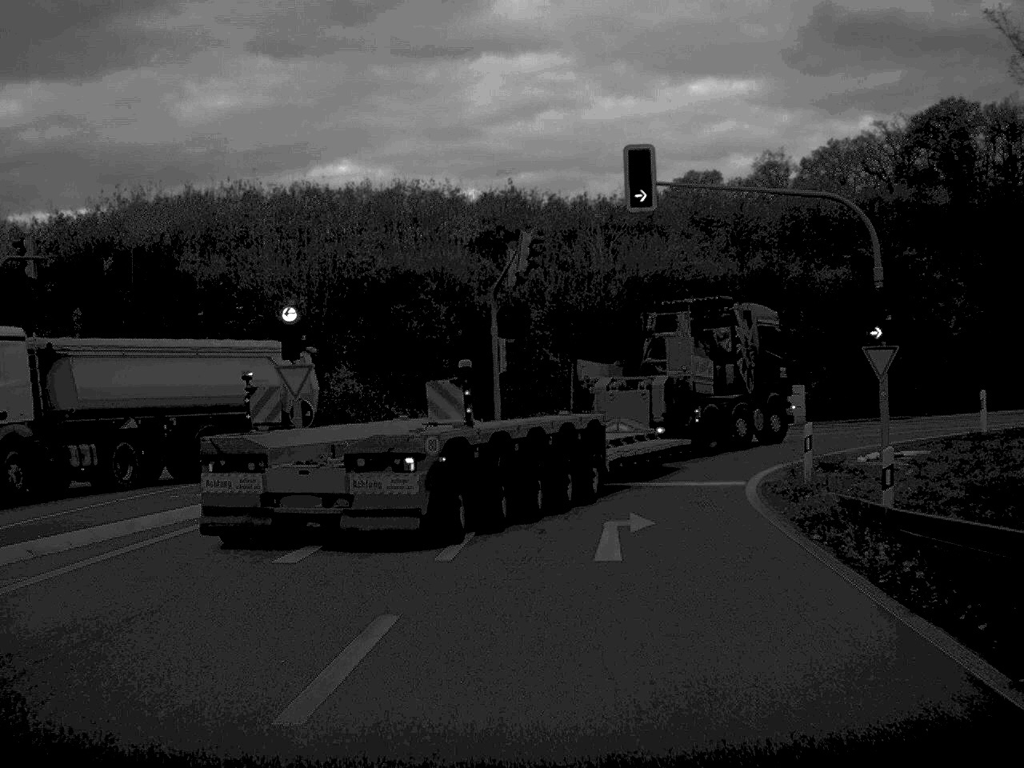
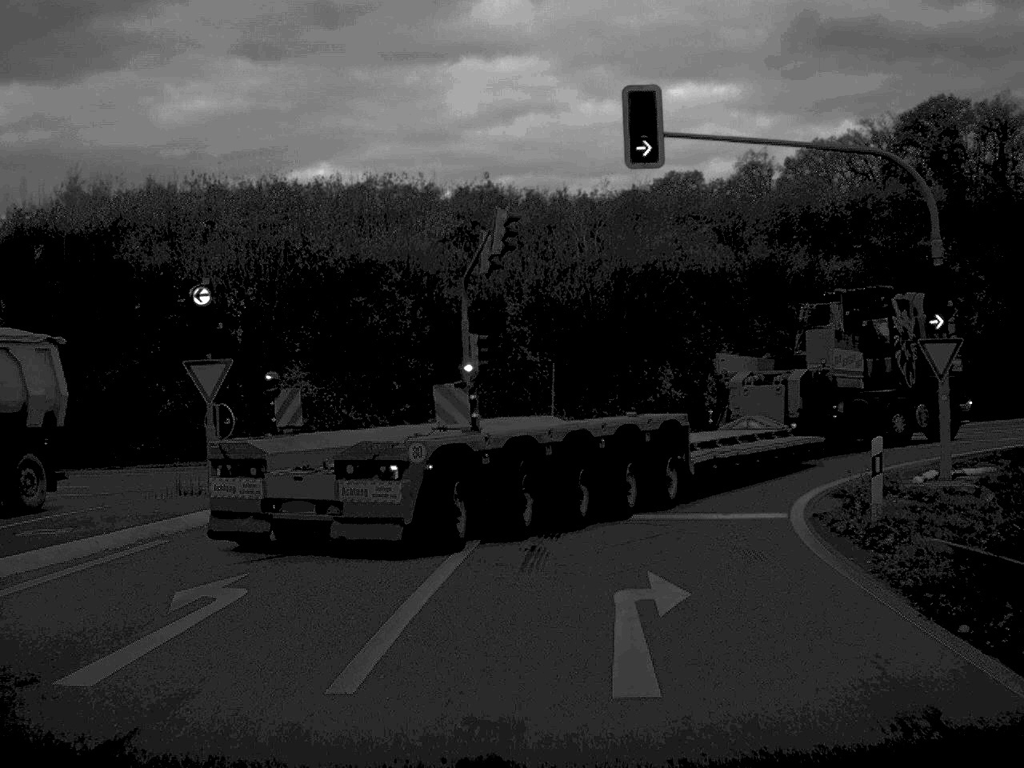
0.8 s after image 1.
(0.0, +5.4) m; +1°
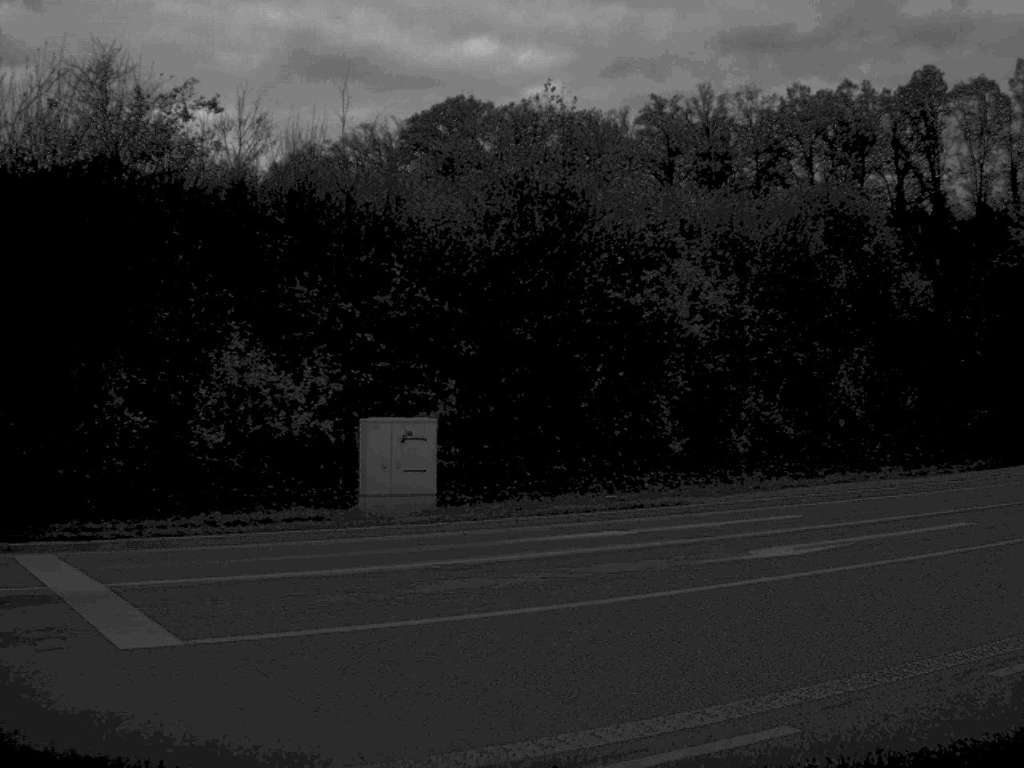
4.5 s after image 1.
(+2.1, +22.1) m; +26°
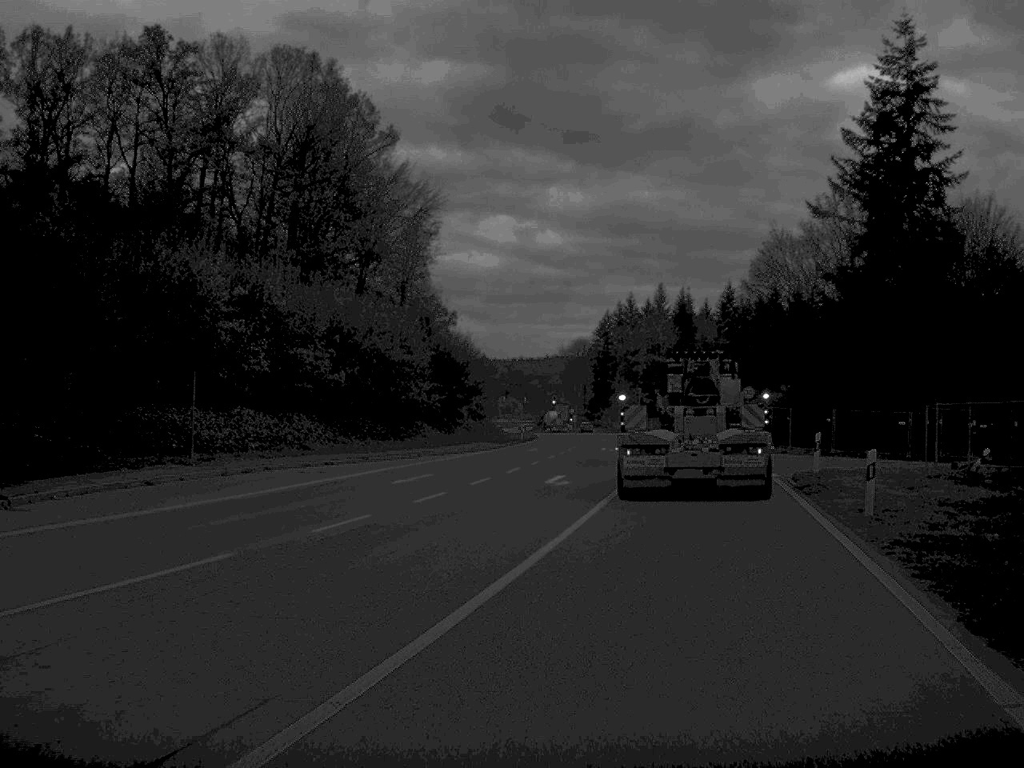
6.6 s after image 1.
(+6.7, +12.7) m; +48°
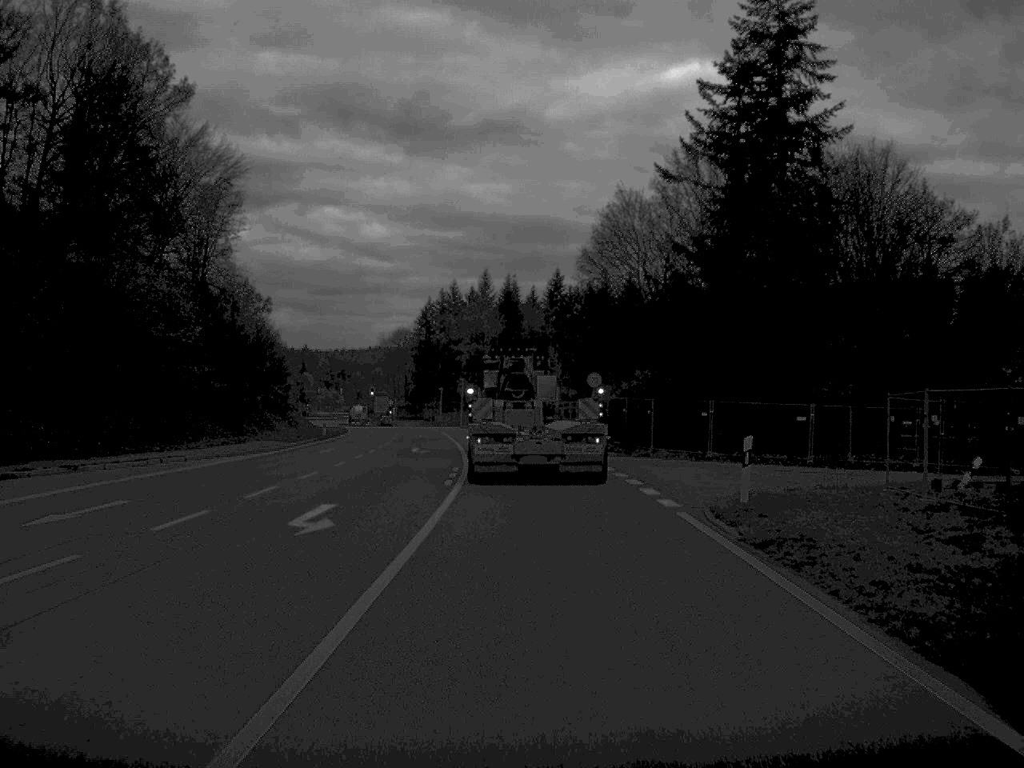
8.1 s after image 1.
(+1.0, +12.6) m; +7°
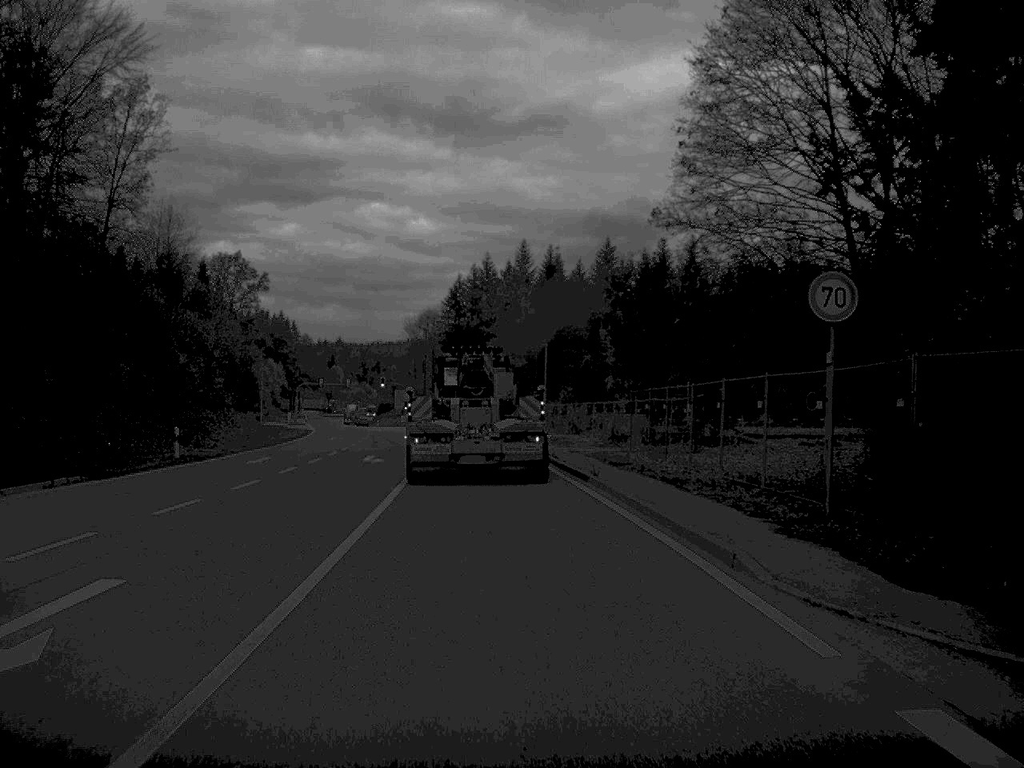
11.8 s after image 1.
(-0.3, +39.5) m; -2°
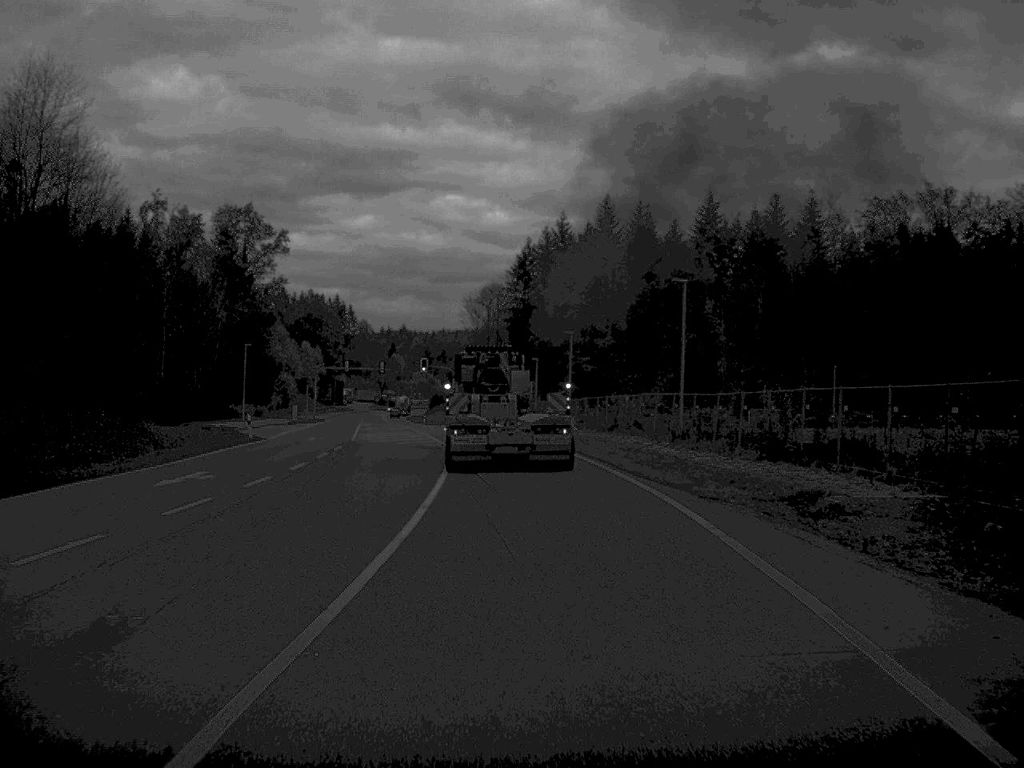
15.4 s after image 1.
(-1.6, +42.6) m; -3°
